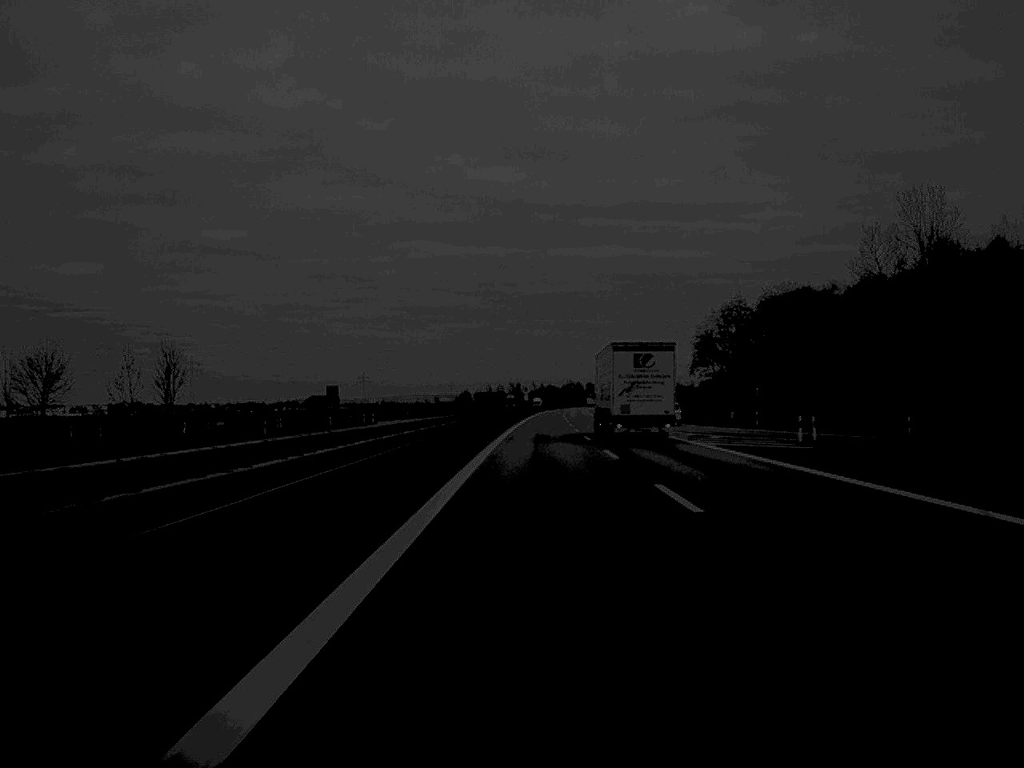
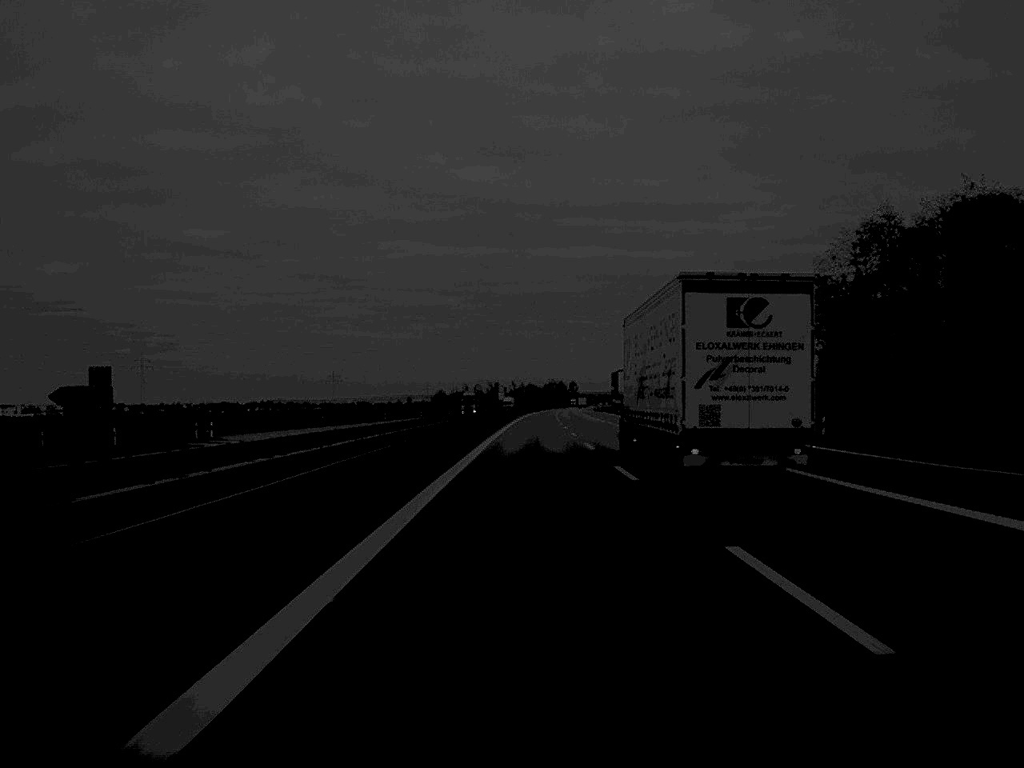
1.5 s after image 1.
(+0.6, +64.4) m; +1°
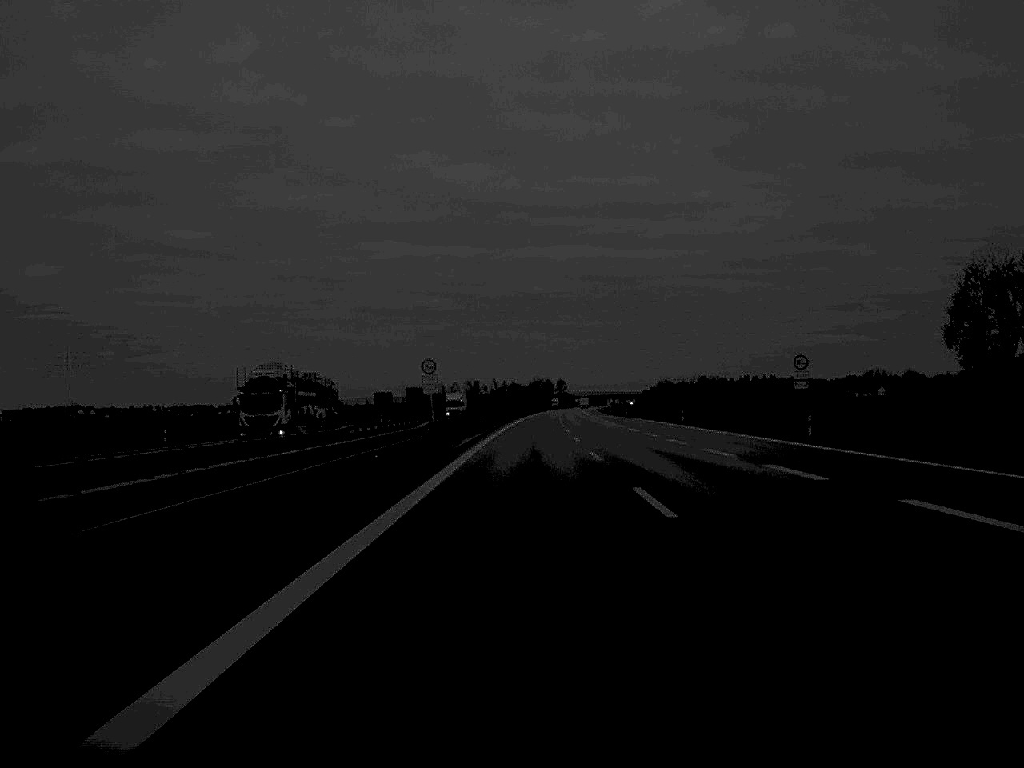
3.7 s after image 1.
(+0.7, +97.5) m; +1°
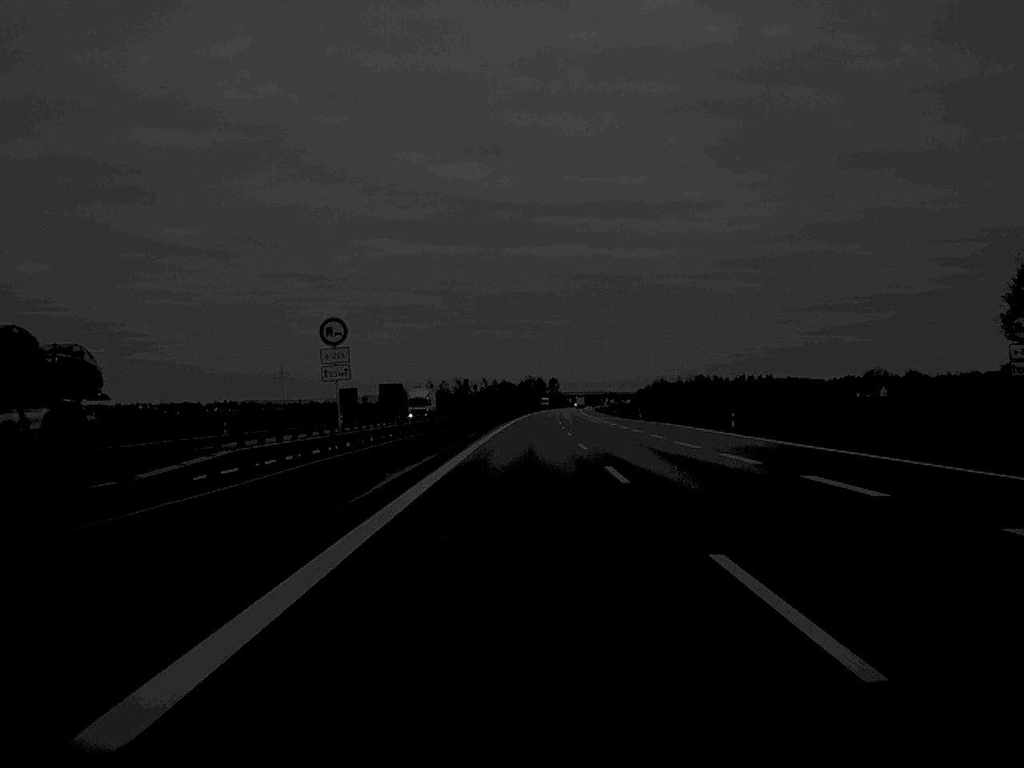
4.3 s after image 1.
(+0.1, +29.7) m; 0°
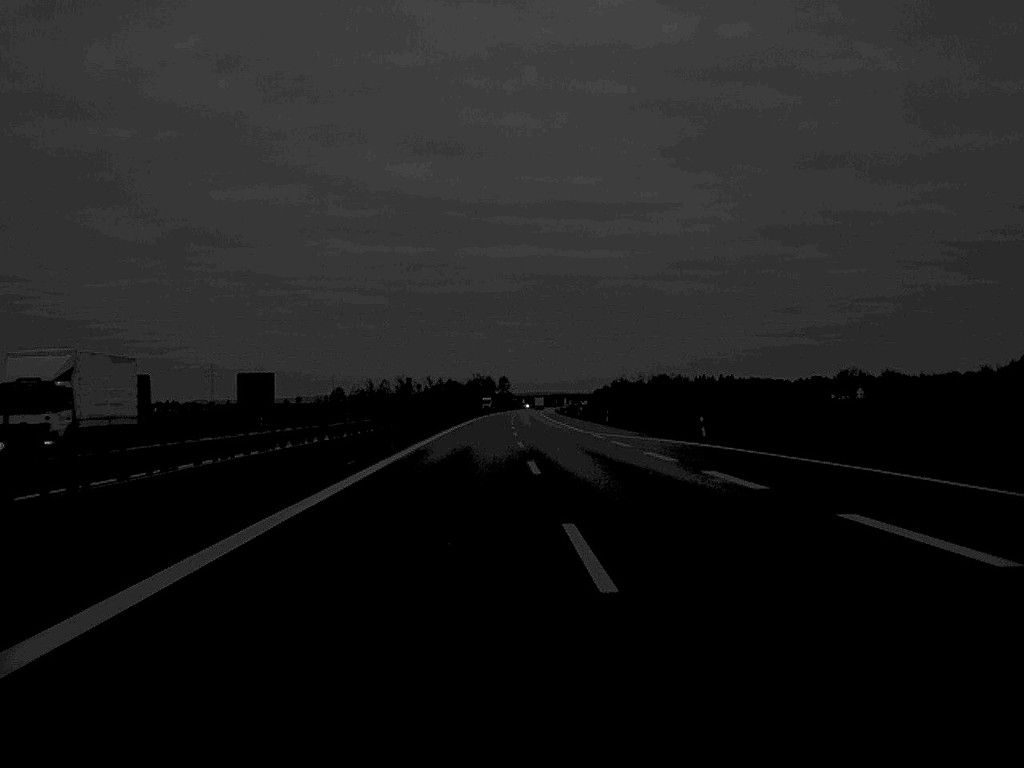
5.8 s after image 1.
(+1.3, +67.3) m; +2°
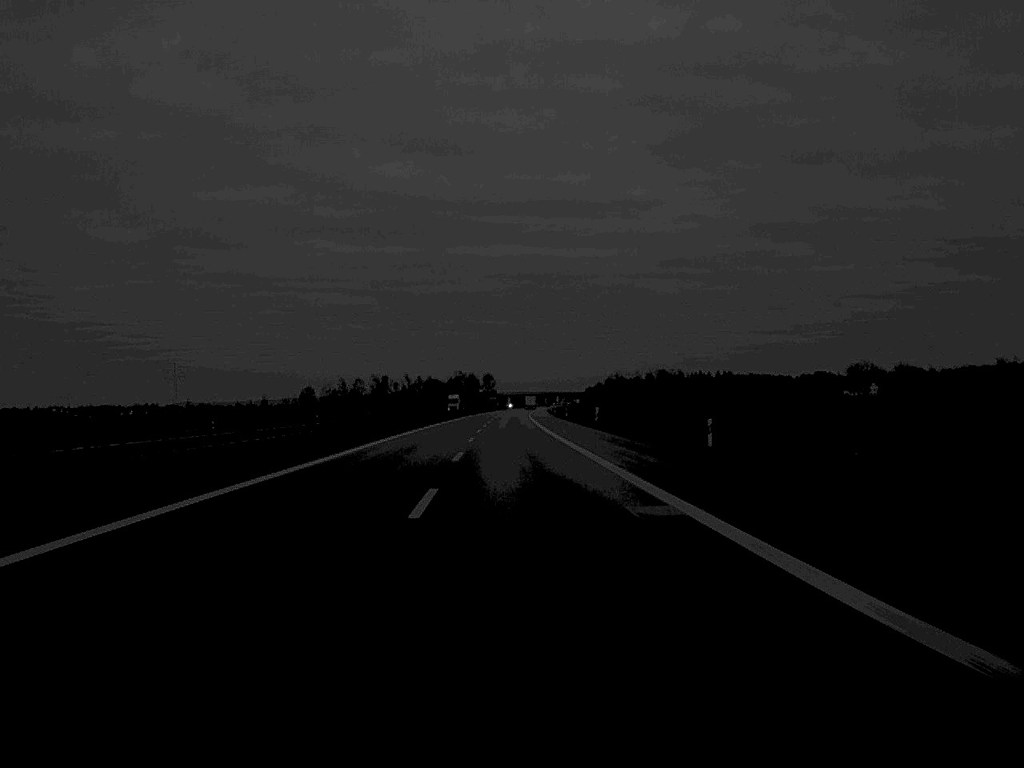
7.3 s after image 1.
(+0.5, +66.2) m; 0°
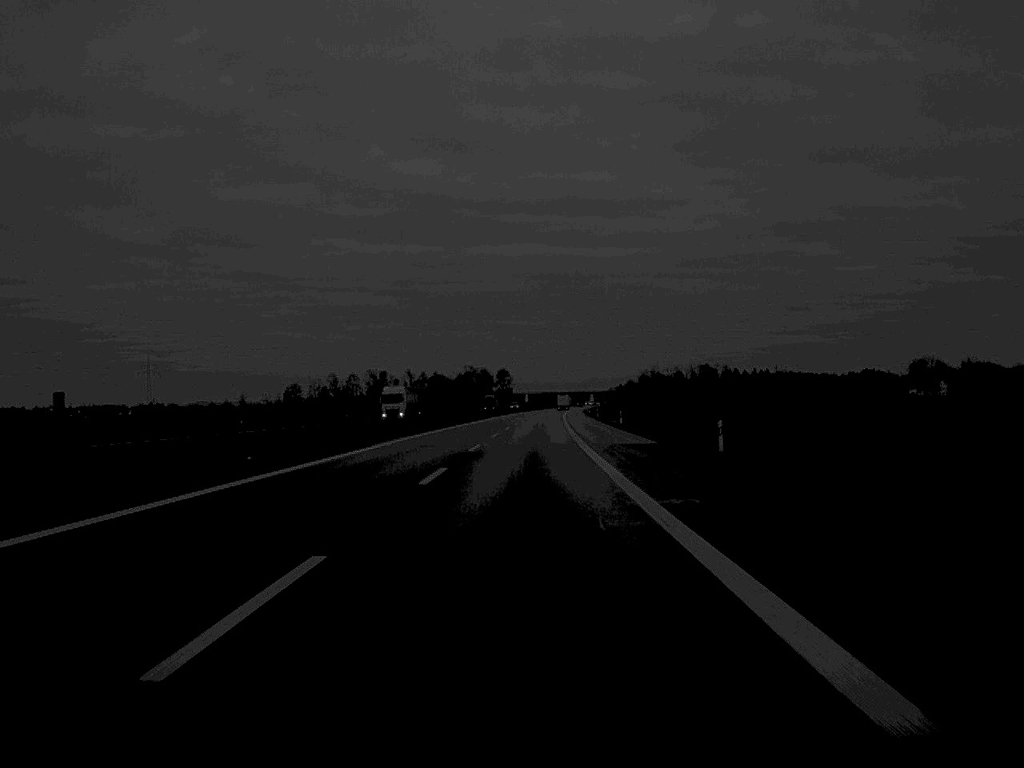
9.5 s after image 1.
(-1.0, +99.5) m; -1°
